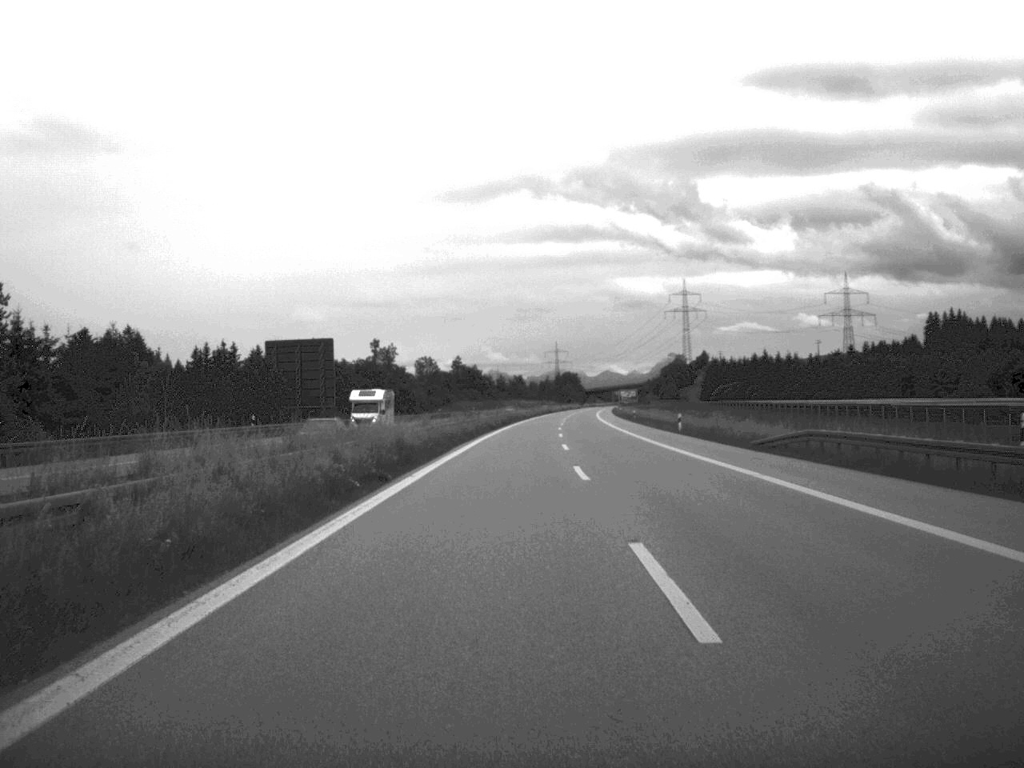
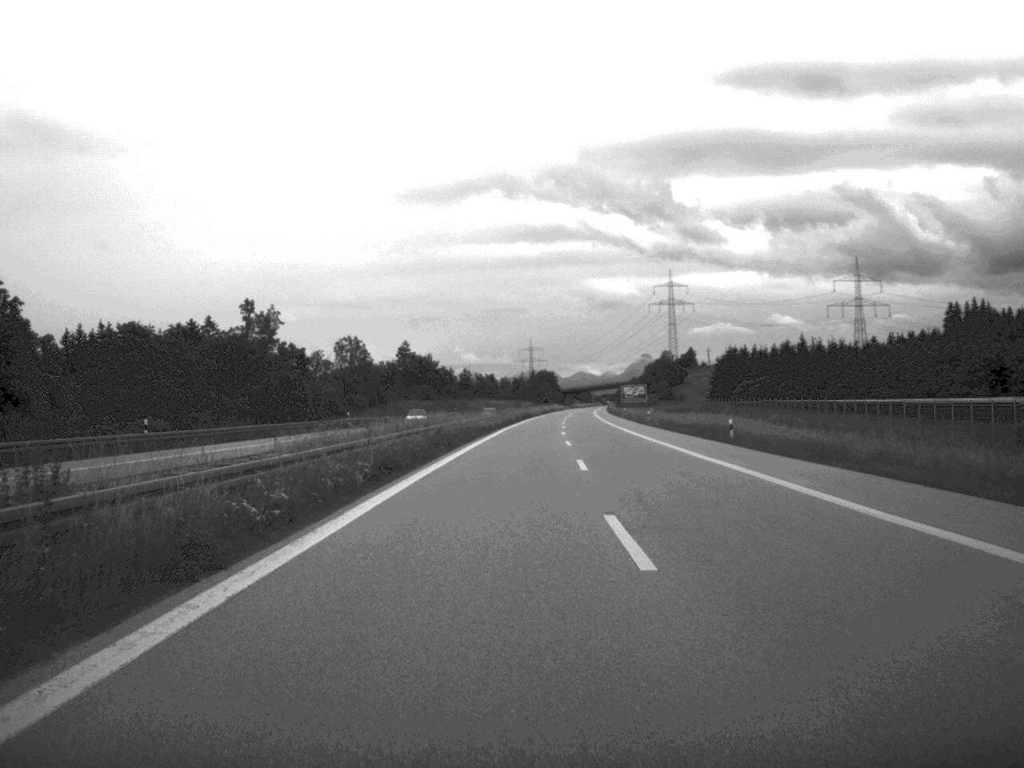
(+0.7, +67.5) m; +1°
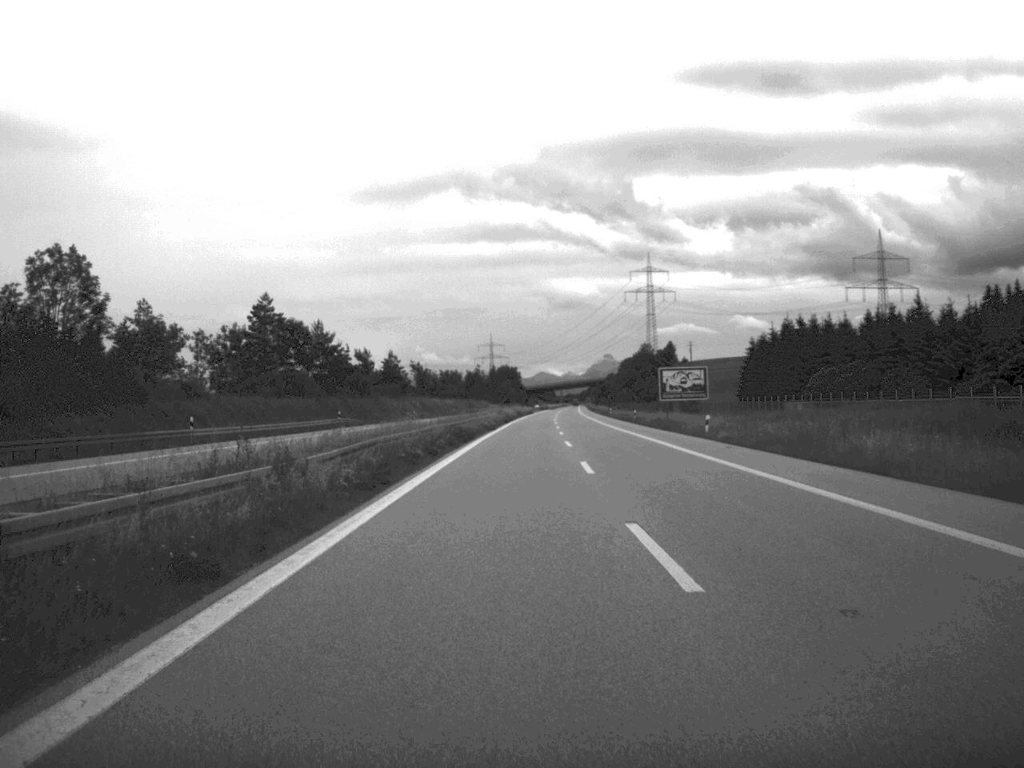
(+1.2, +90.3) m; +2°
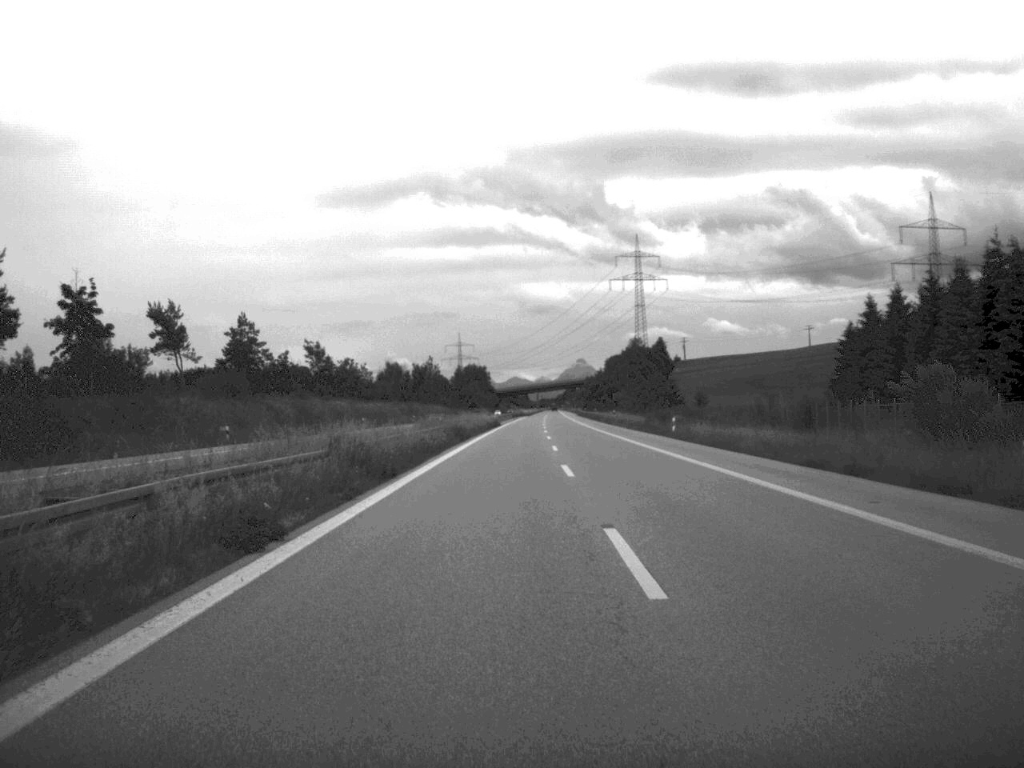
(+1.0, +88.8) m; +1°
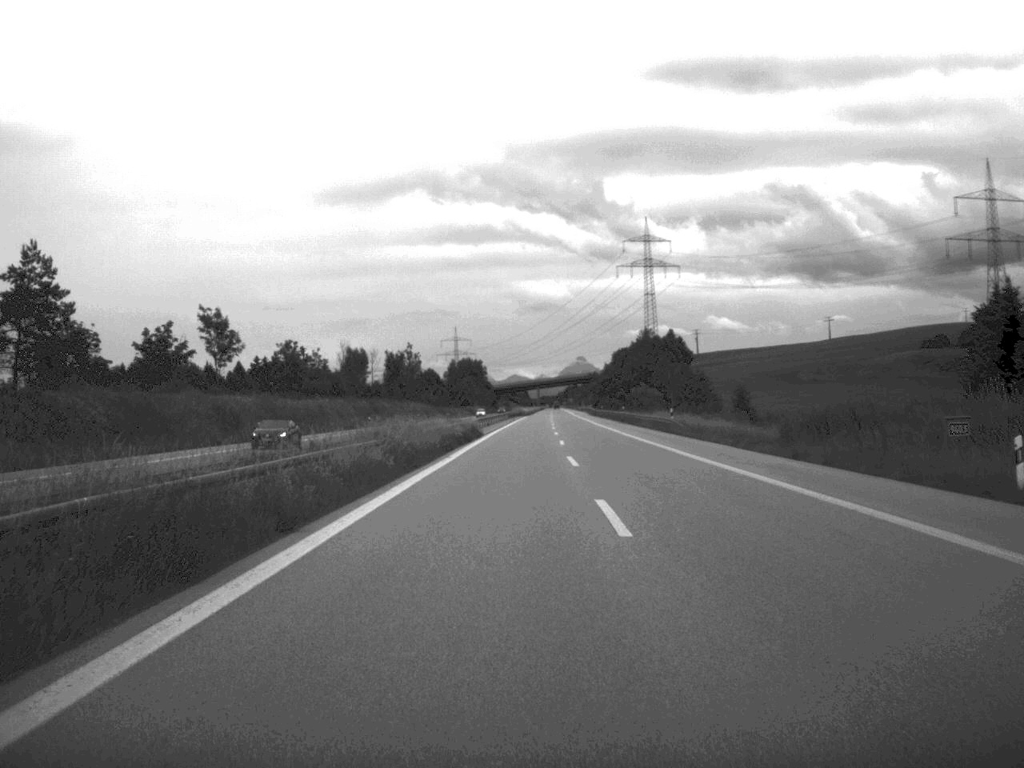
(0.0, +48.5) m; 0°
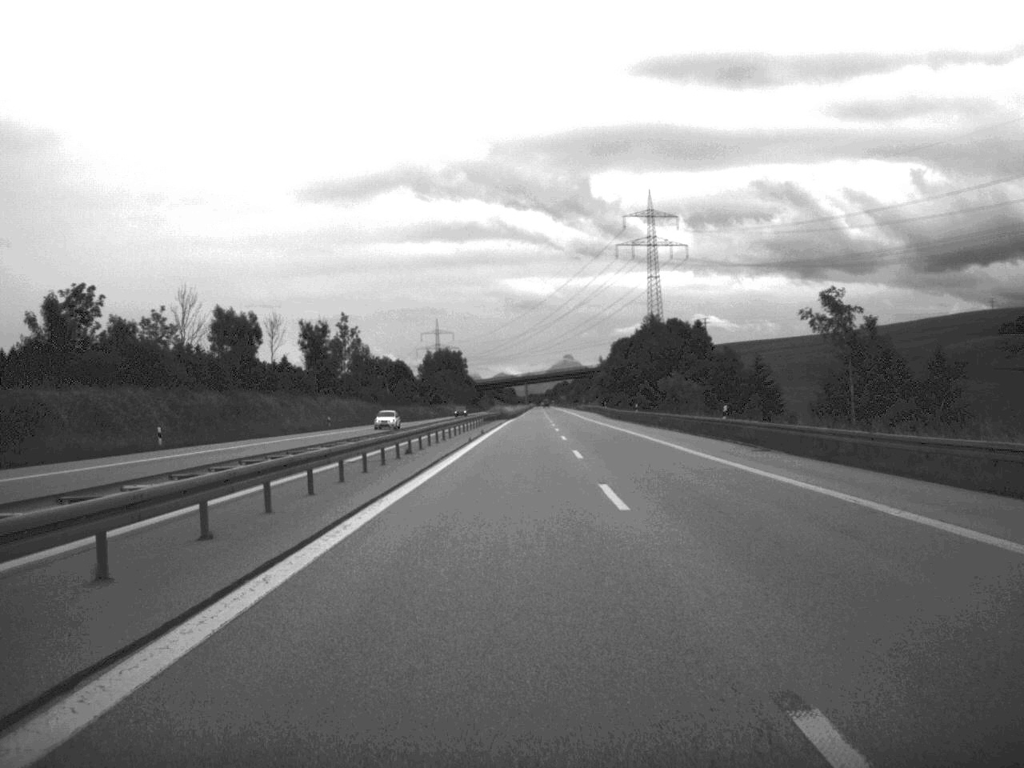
(+0.3, +67.8) m; +1°
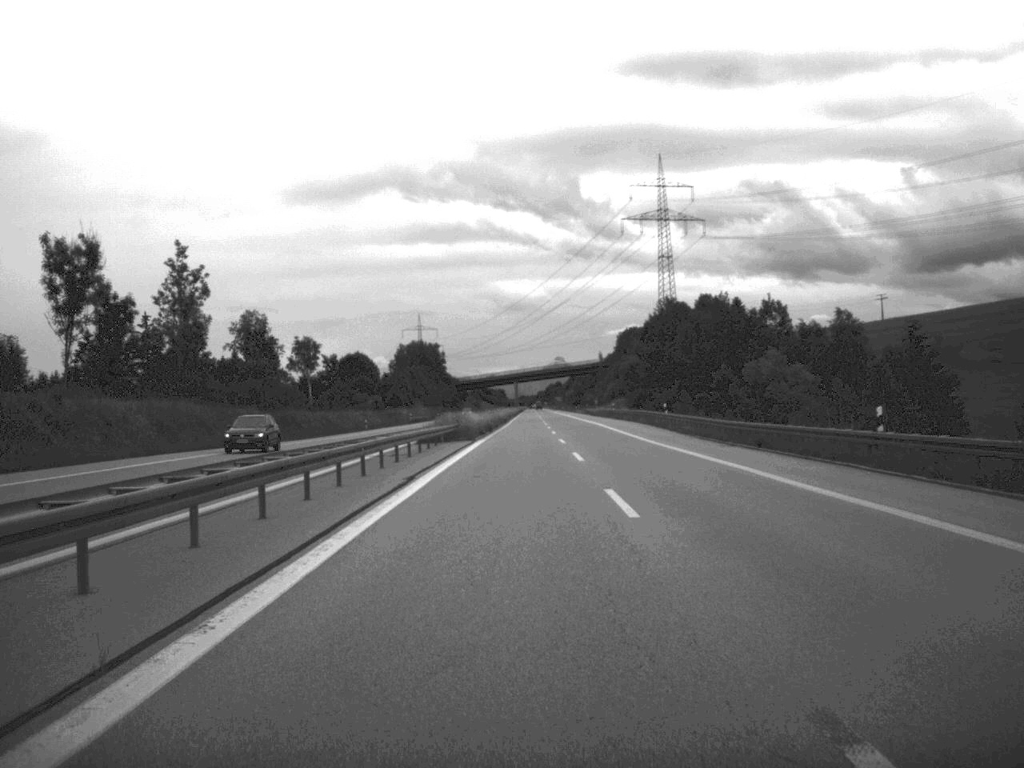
(+0.3, +71.6) m; 0°
